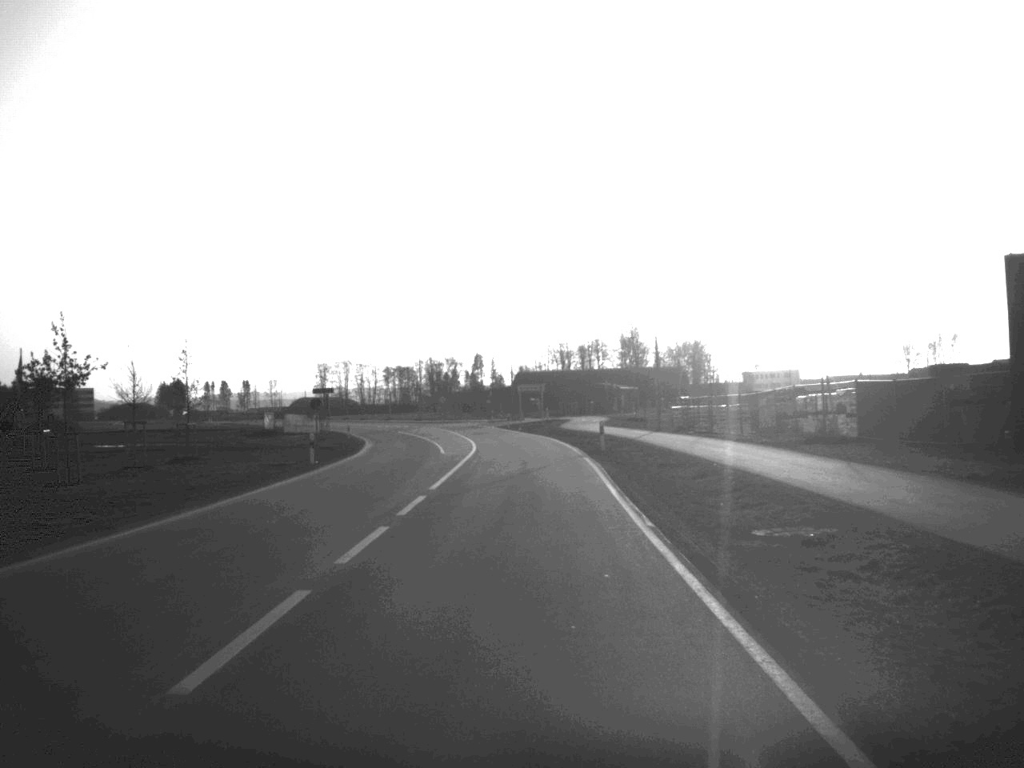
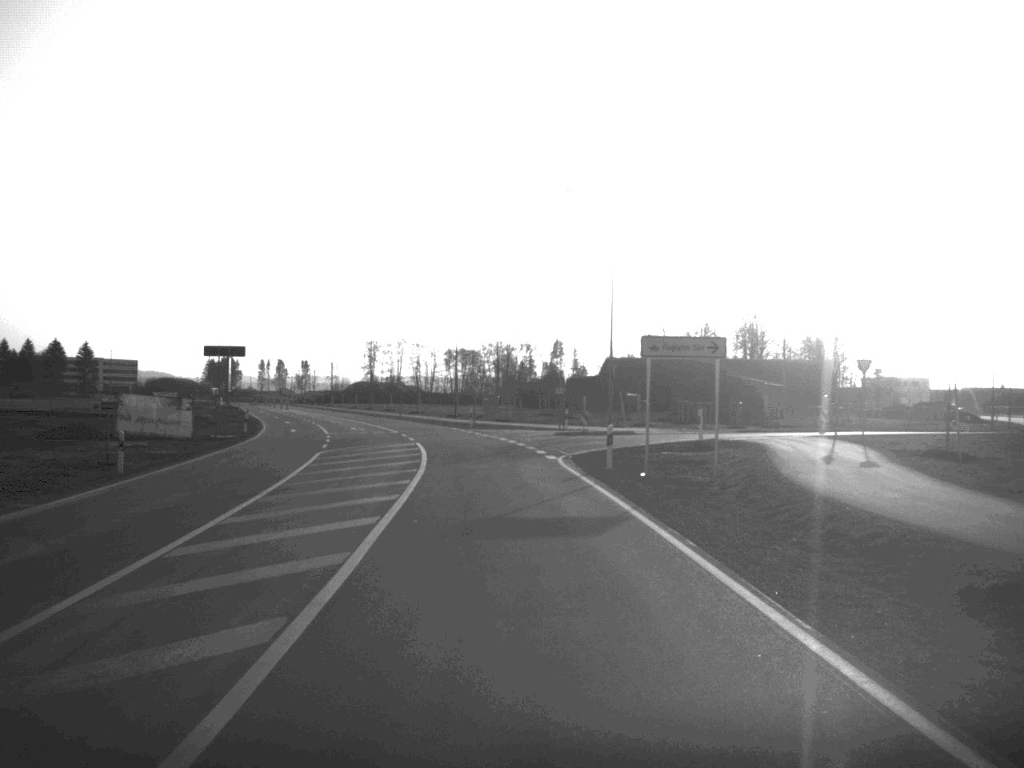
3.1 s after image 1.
(-1.3, +63.0) m; -4°
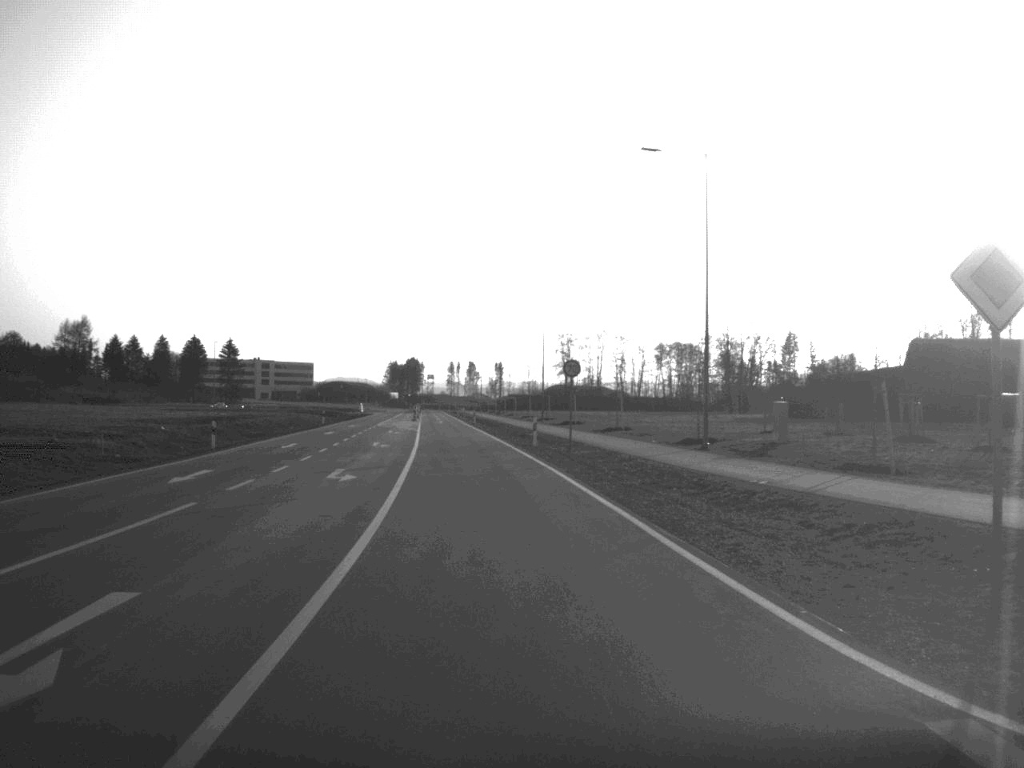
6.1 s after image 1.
(-4.7, +62.2) m; -9°
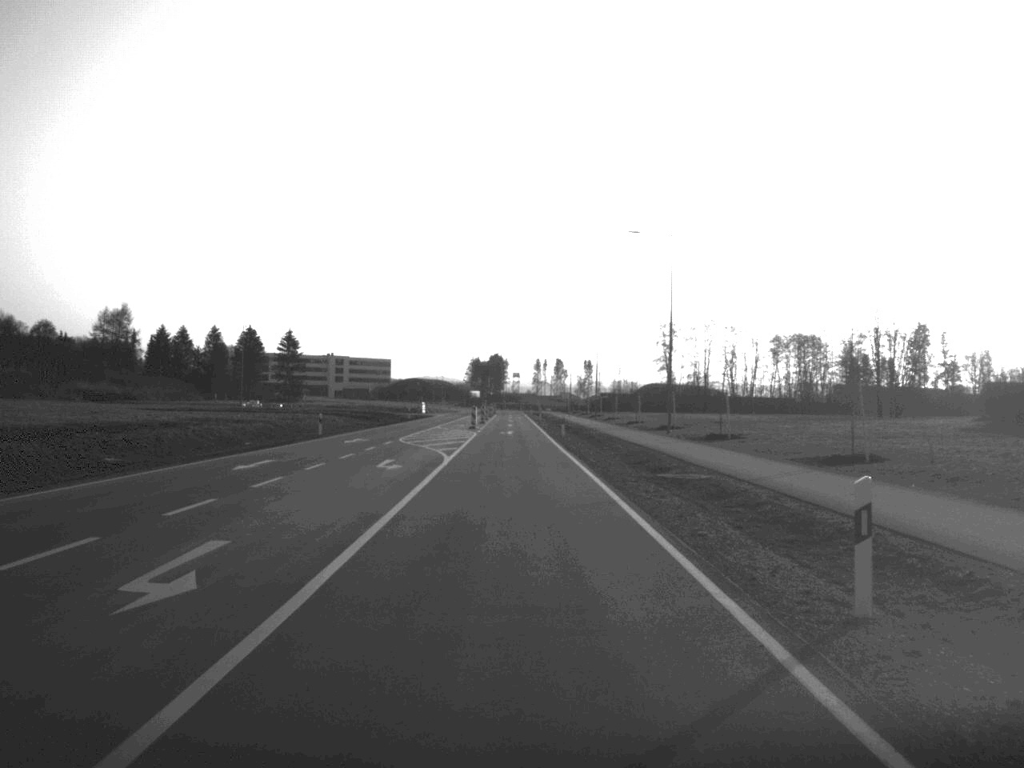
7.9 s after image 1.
(-1.4, +36.3) m; -4°
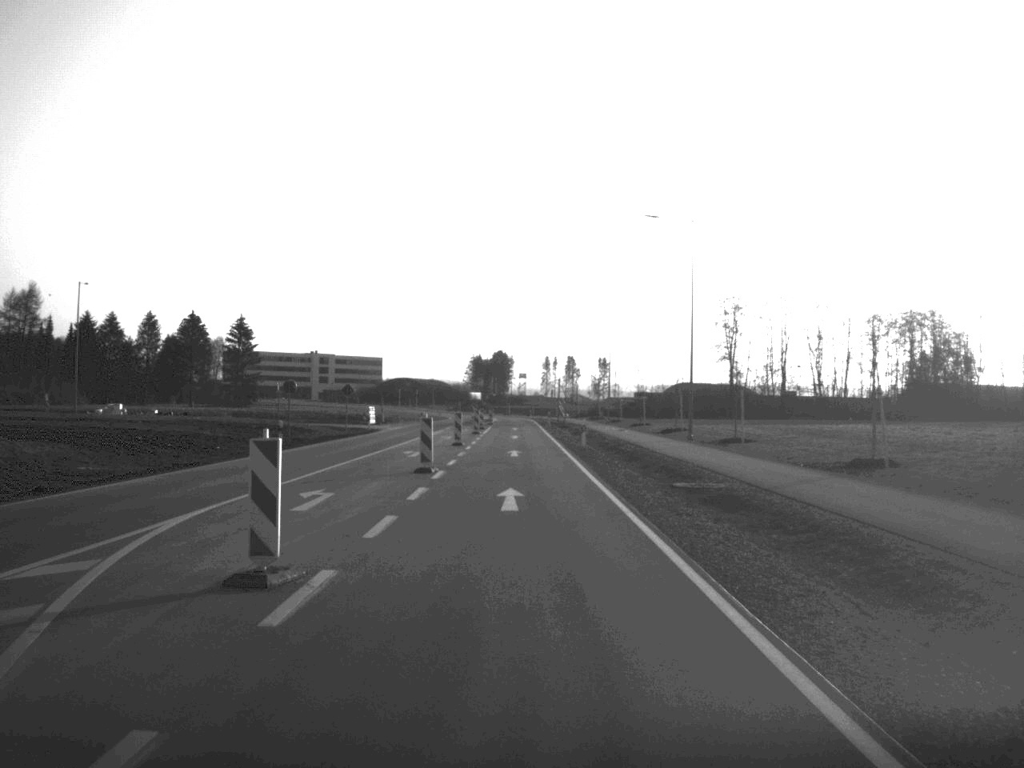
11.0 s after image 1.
(-0.5, +62.4) m; 0°
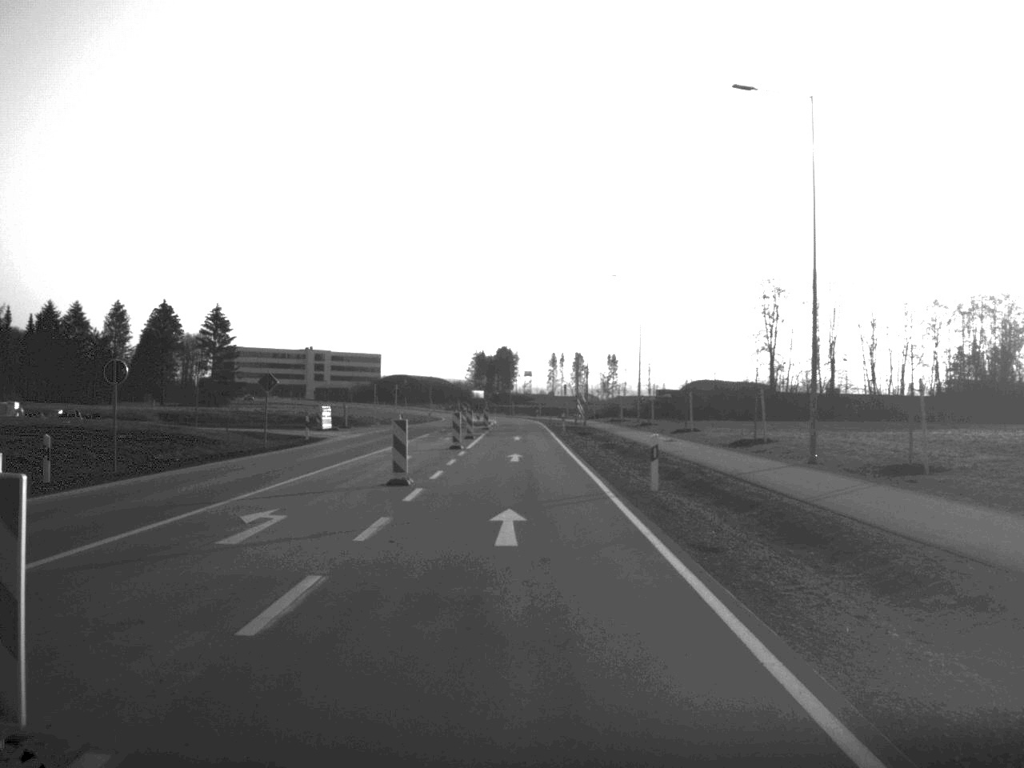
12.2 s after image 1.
(0.0, +24.4) m; 0°
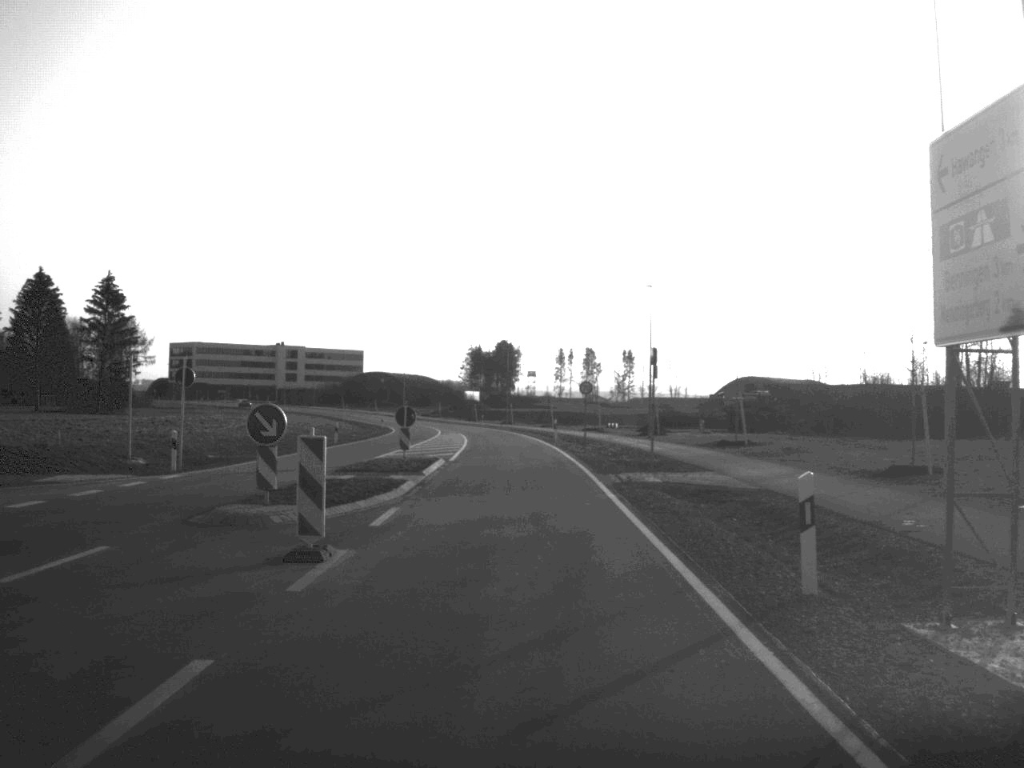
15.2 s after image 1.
(0.0, +63.1) m; 0°
